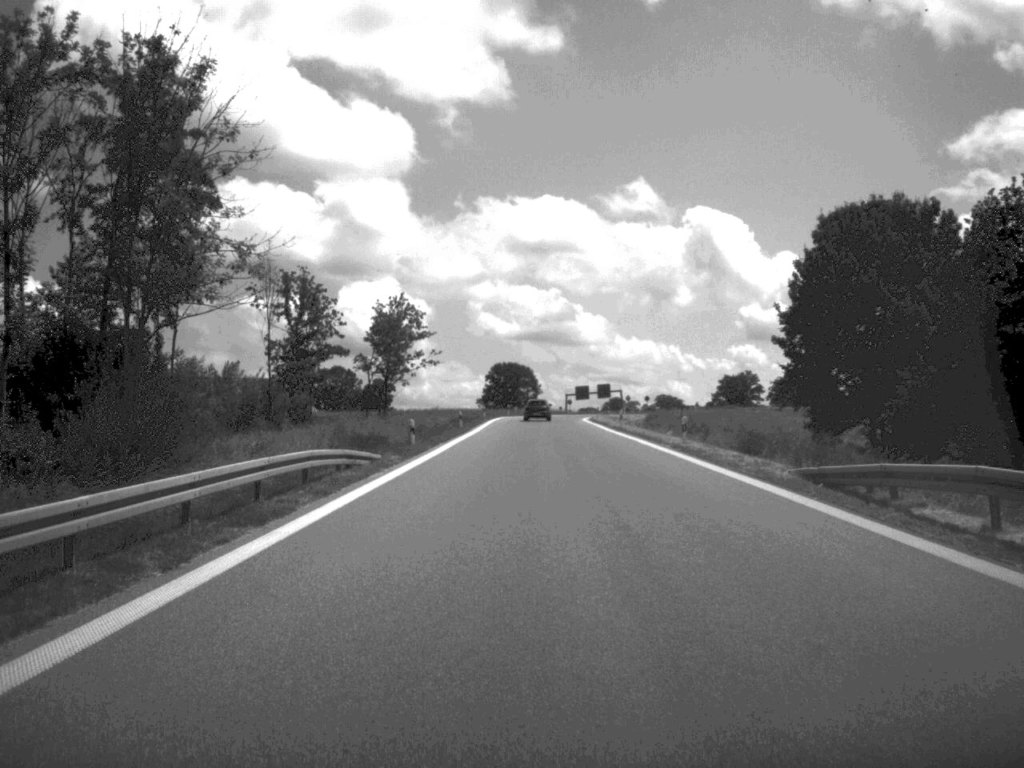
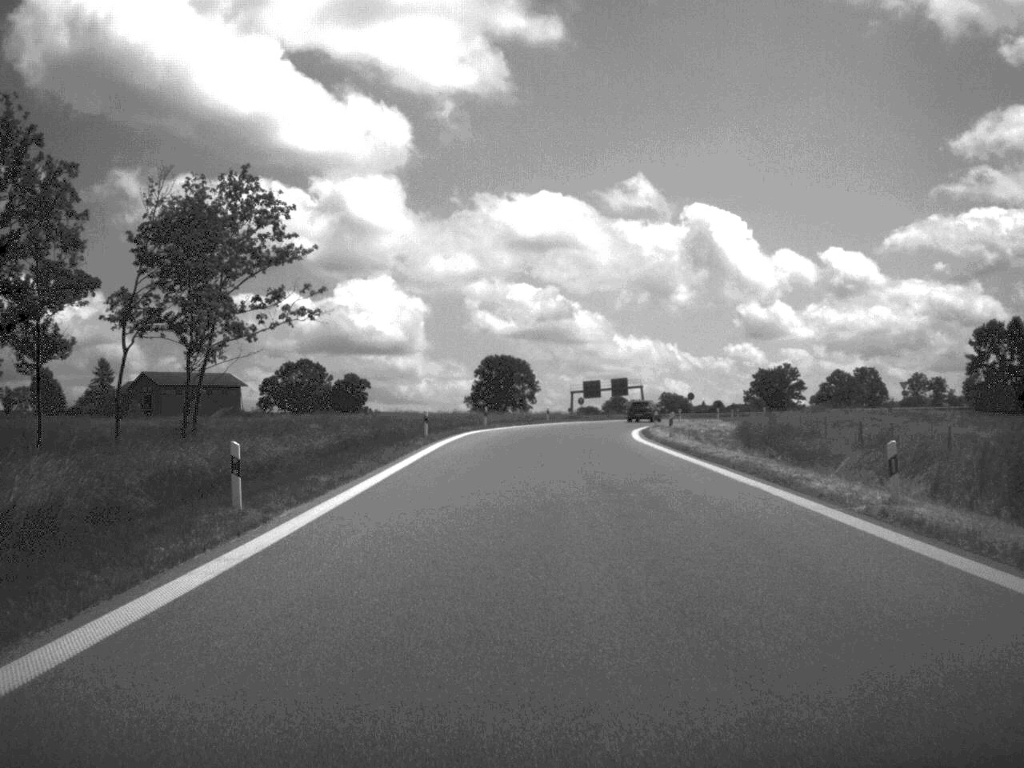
(+0.1, +53.9) m; 0°
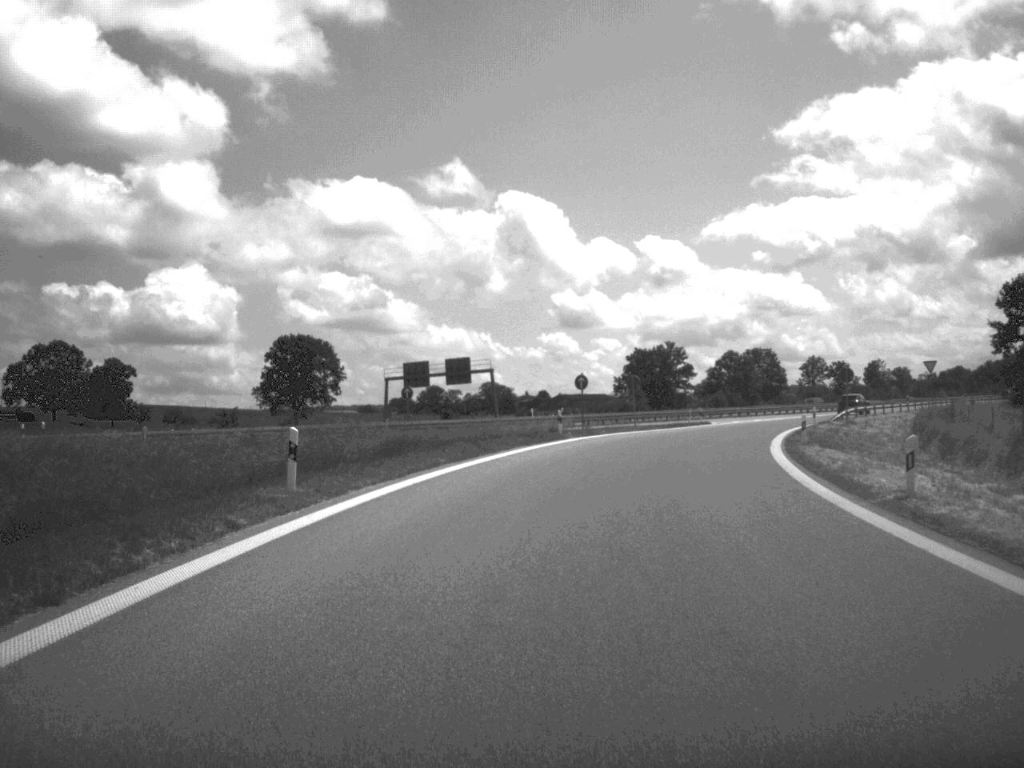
(+2.0, +67.1) m; +8°
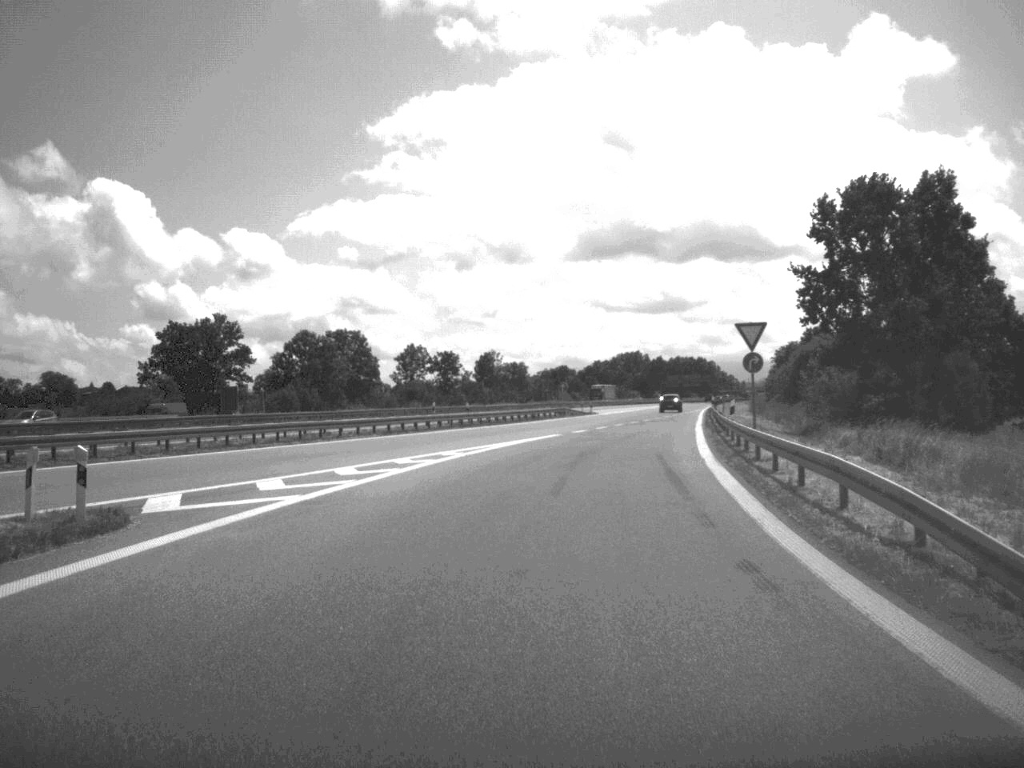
(+10.3, +59.8) m; +18°
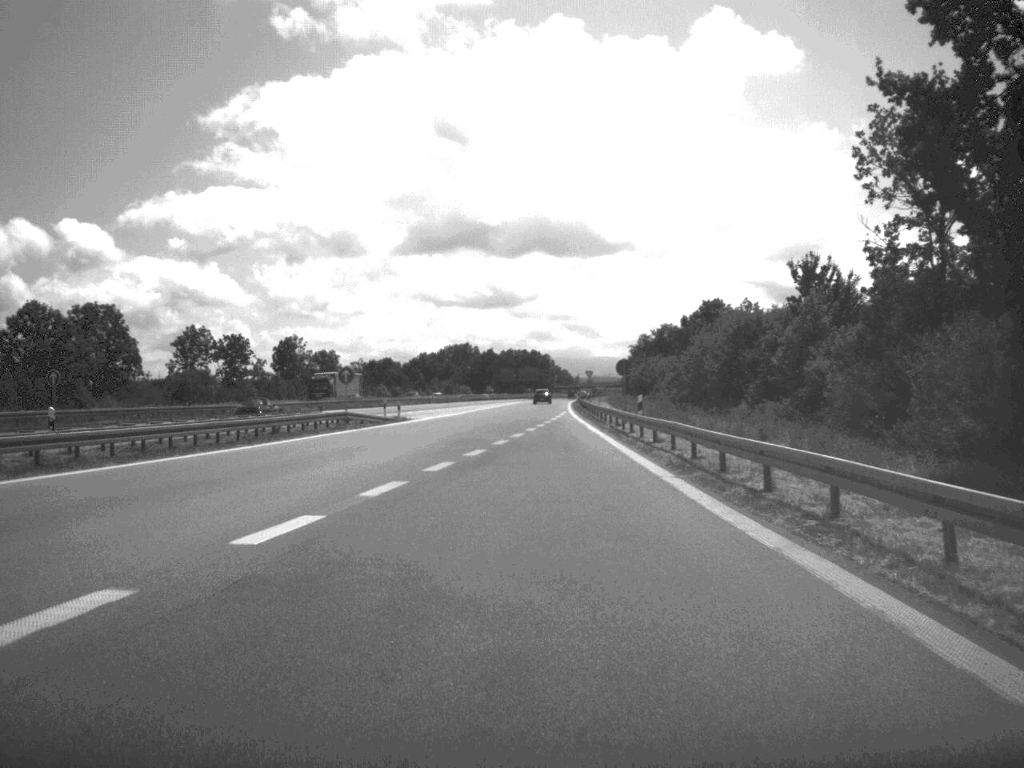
(+2.9, +41.2) m; +7°
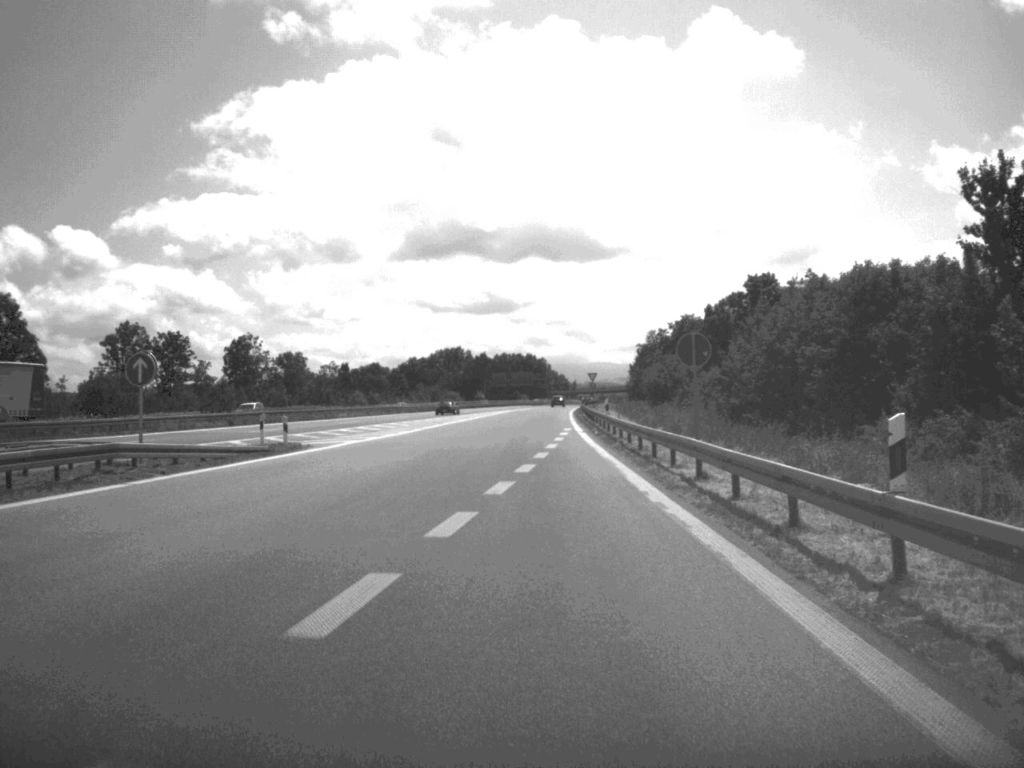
(+0.5, +28.0) m; 0°
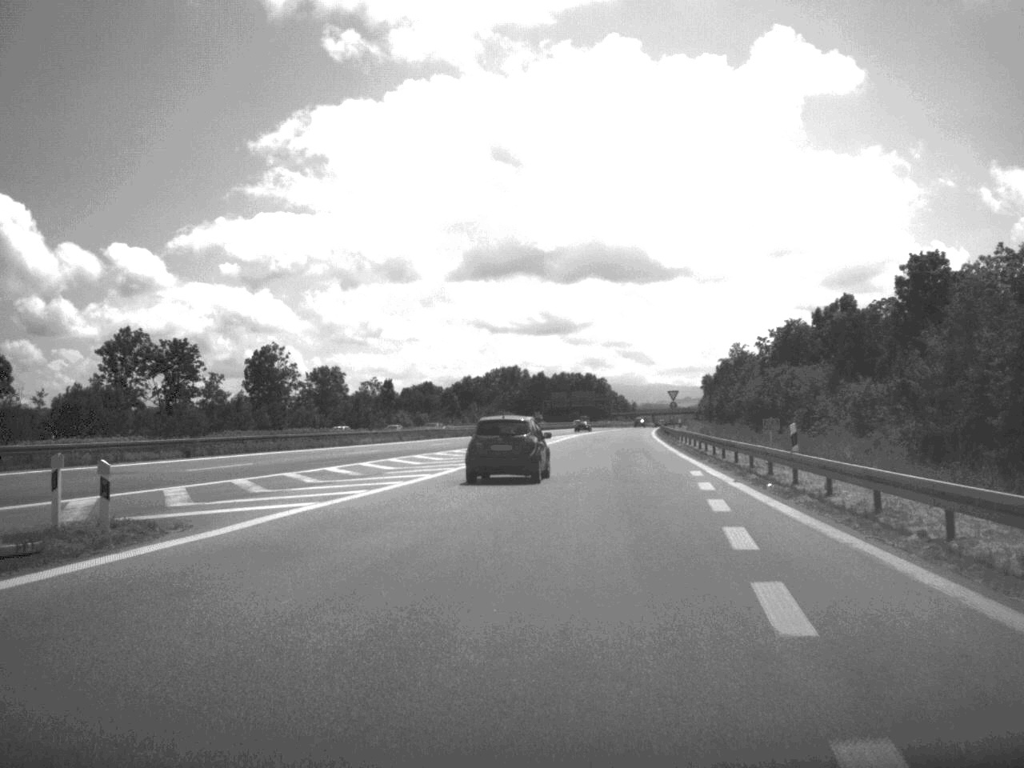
(-1.1, +22.9) m; -2°
